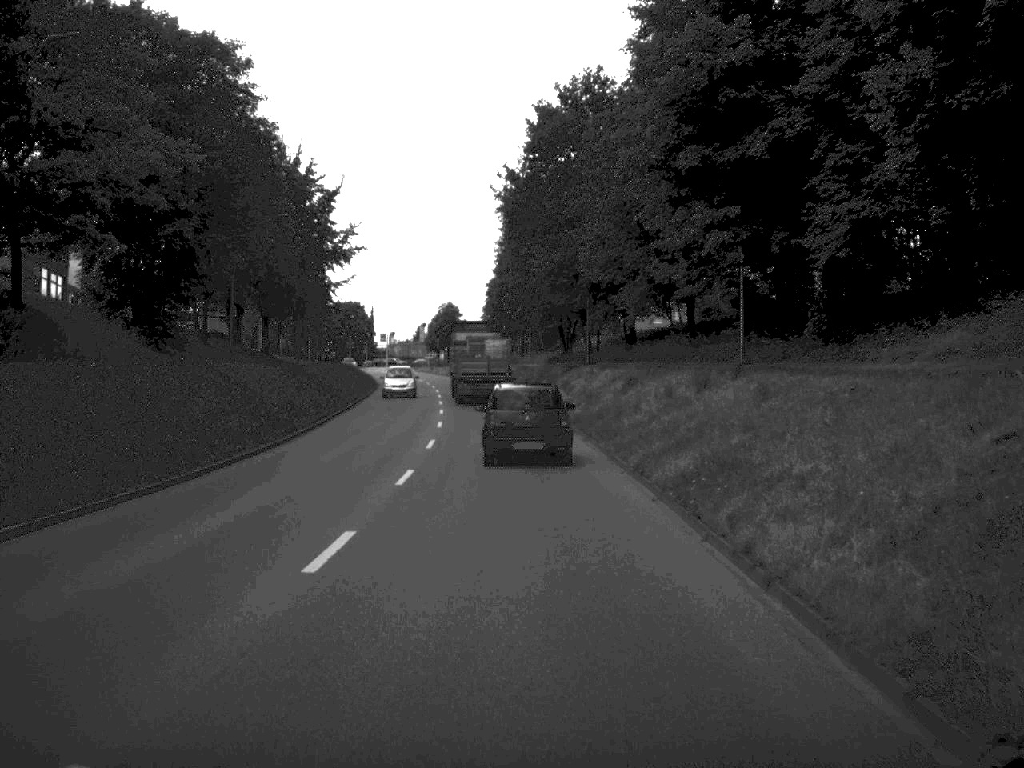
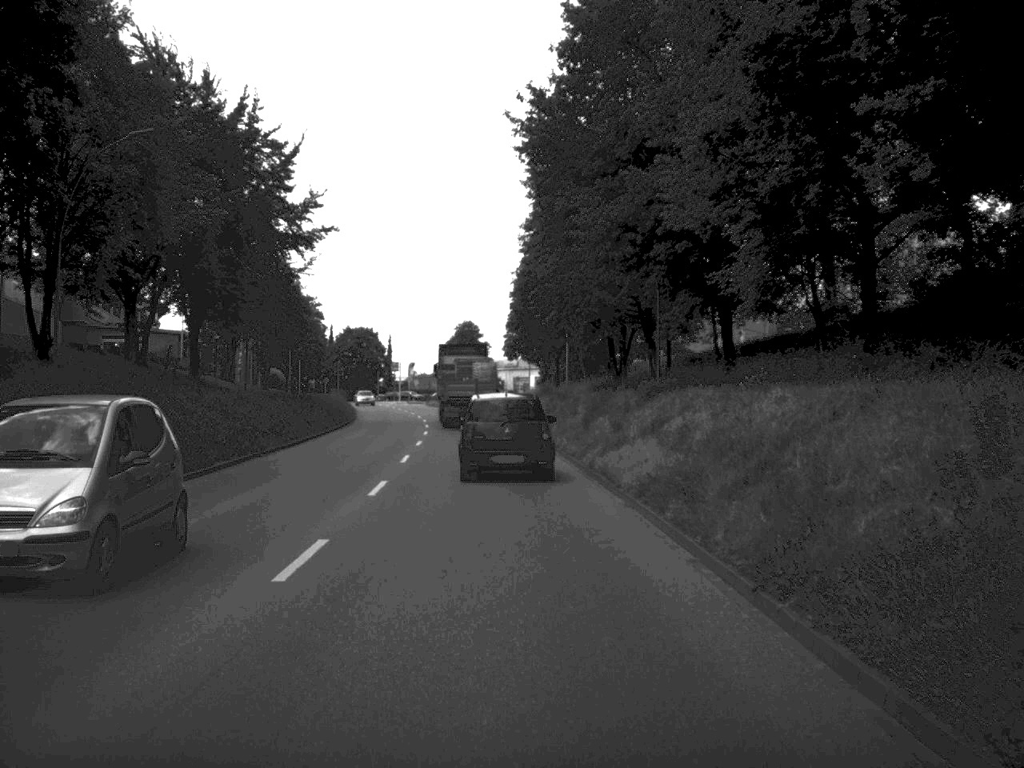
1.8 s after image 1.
(-0.2, +27.0) m; -2°
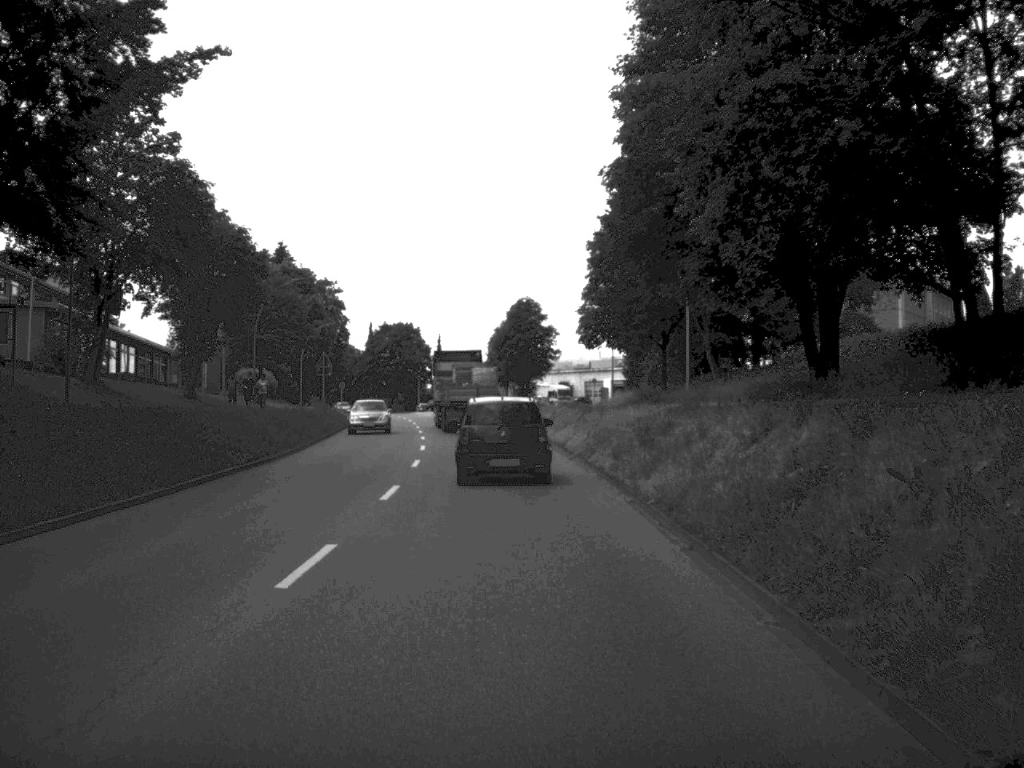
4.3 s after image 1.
(-1.1, +35.6) m; -3°
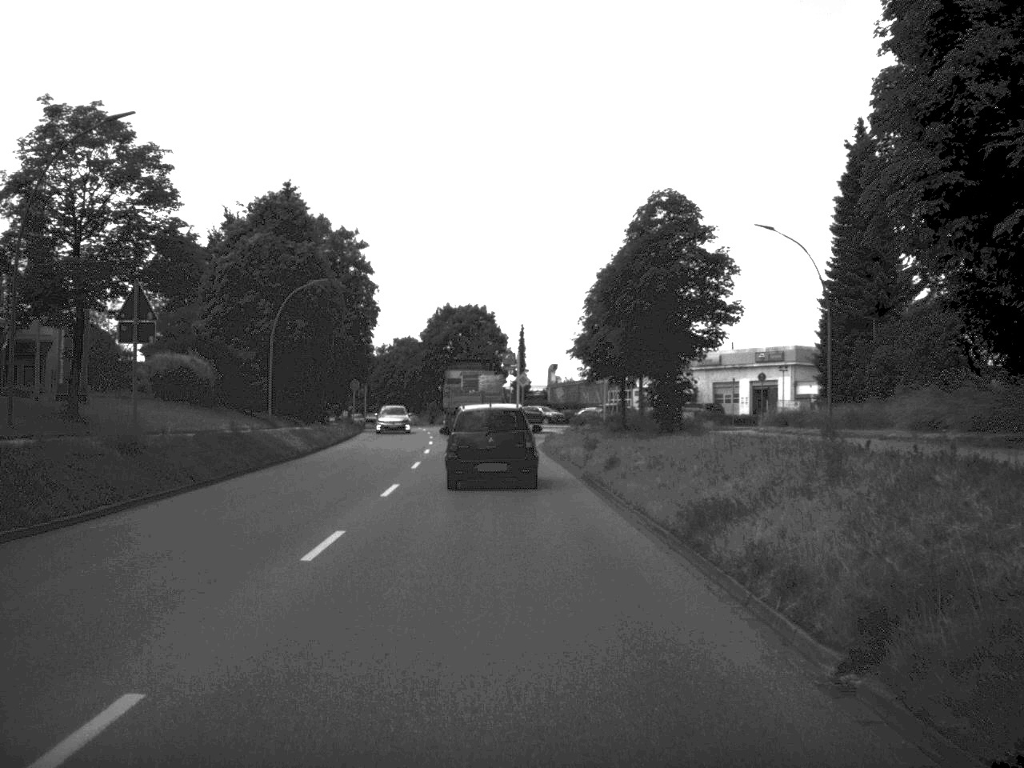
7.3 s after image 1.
(-1.4, +42.2) m; -4°
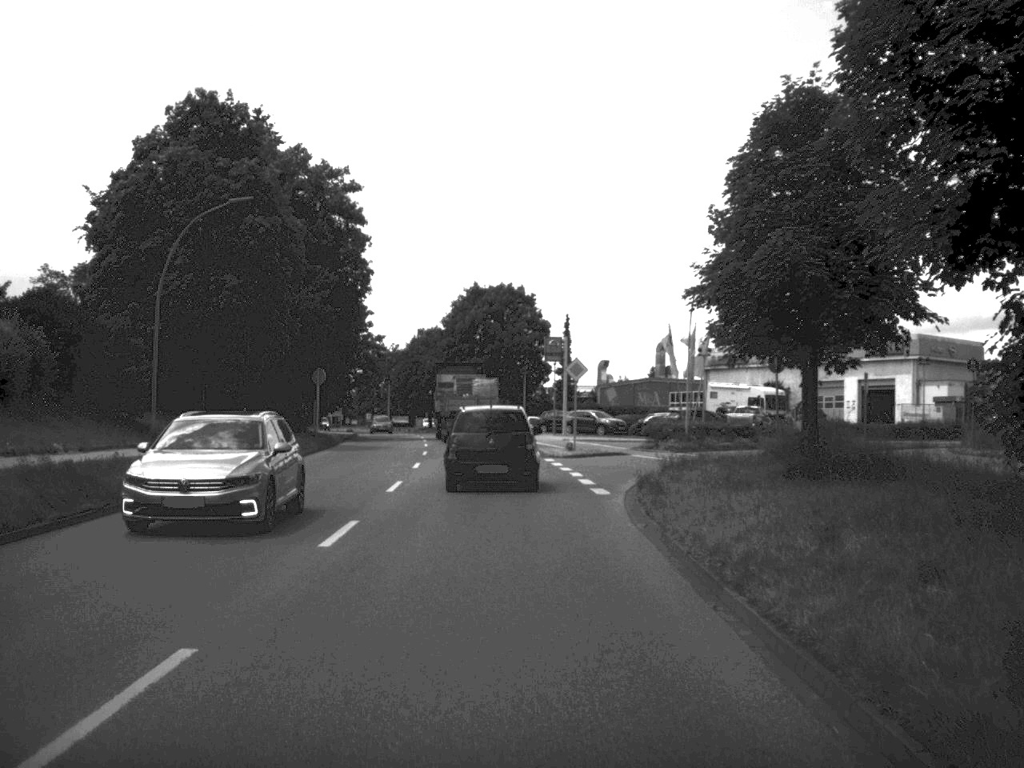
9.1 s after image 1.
(-0.4, +25.4) m; -2°
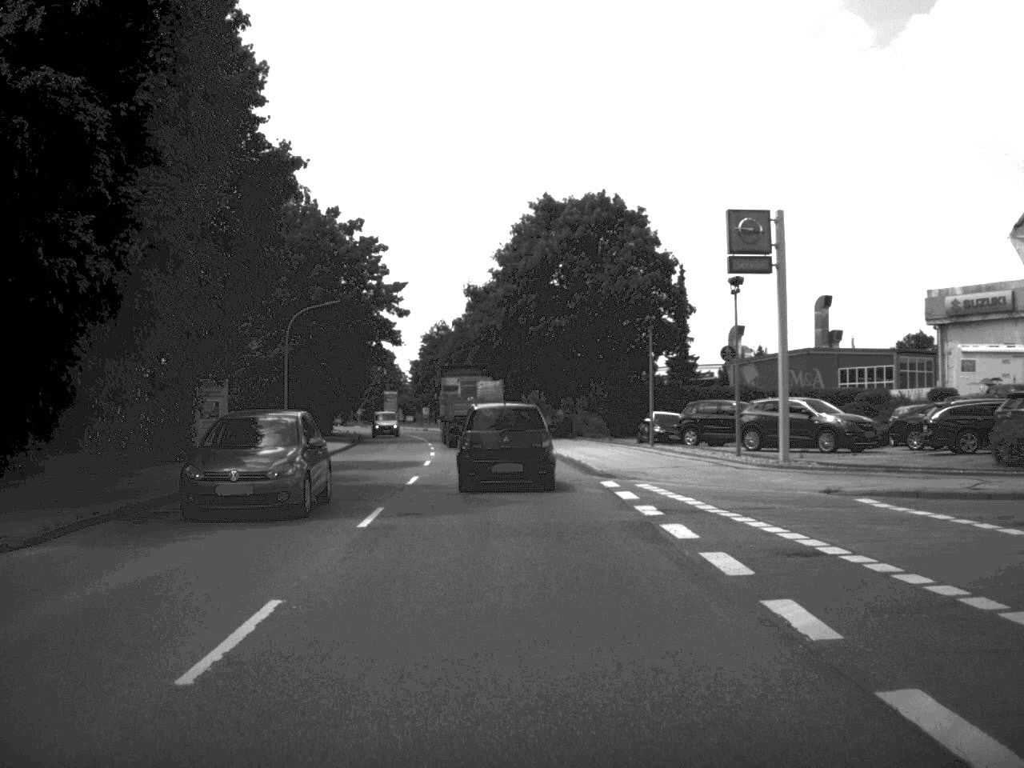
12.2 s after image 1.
(-1.5, +42.6) m; -4°
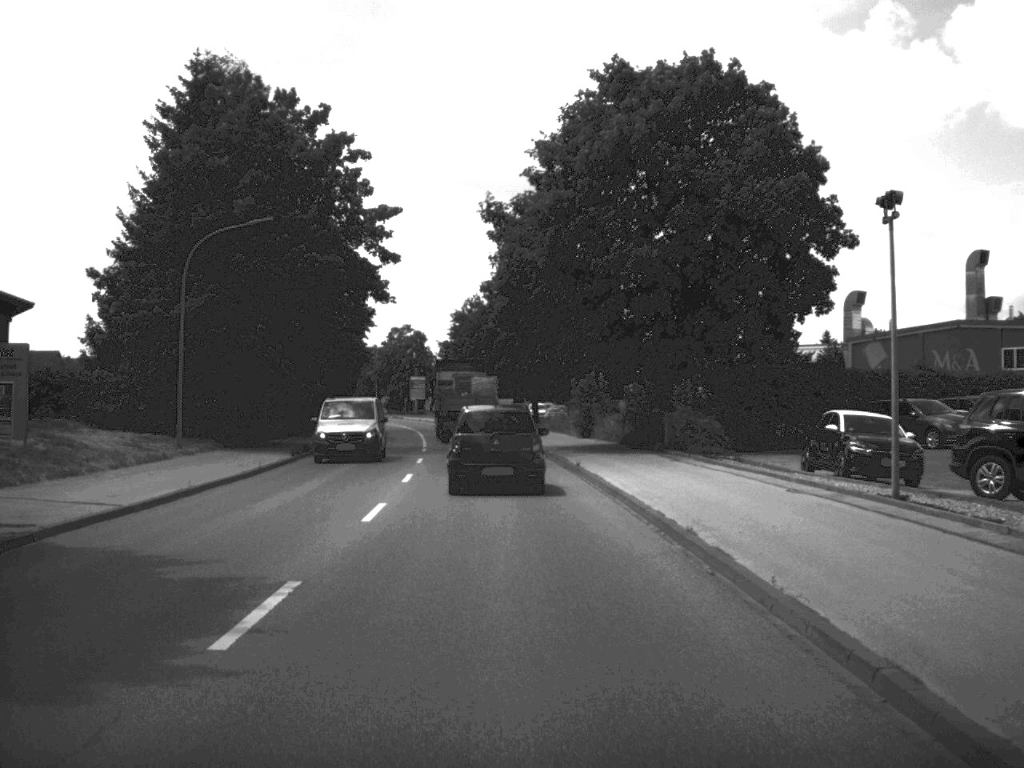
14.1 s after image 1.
(-0.4, +25.5) m; -2°
